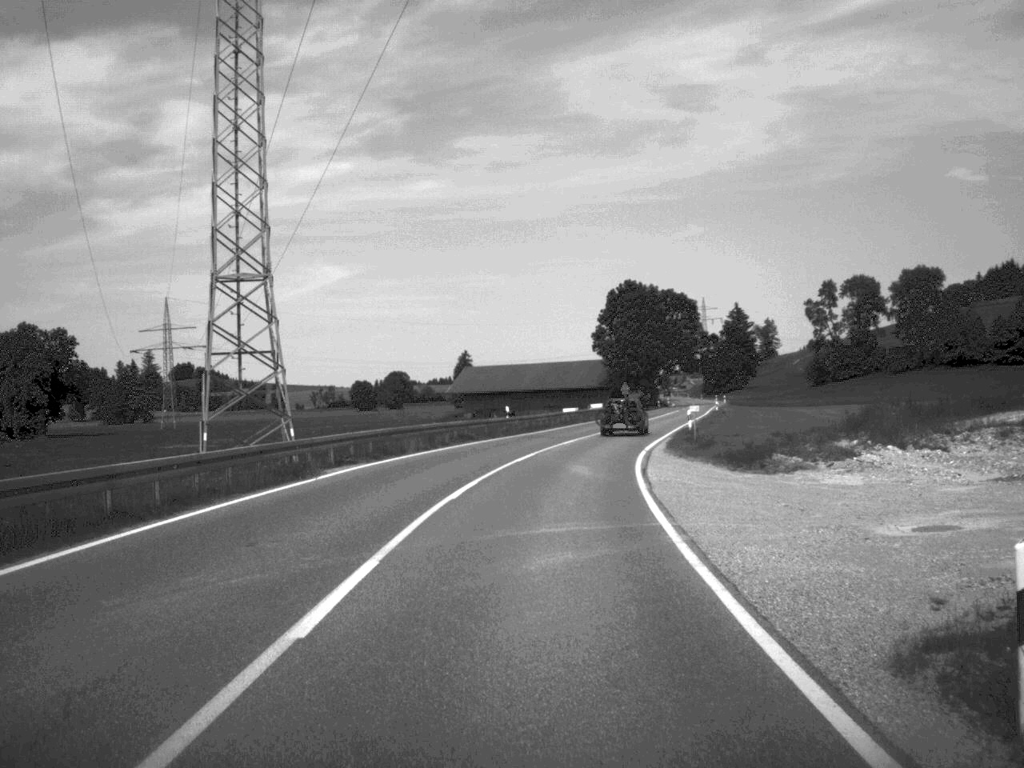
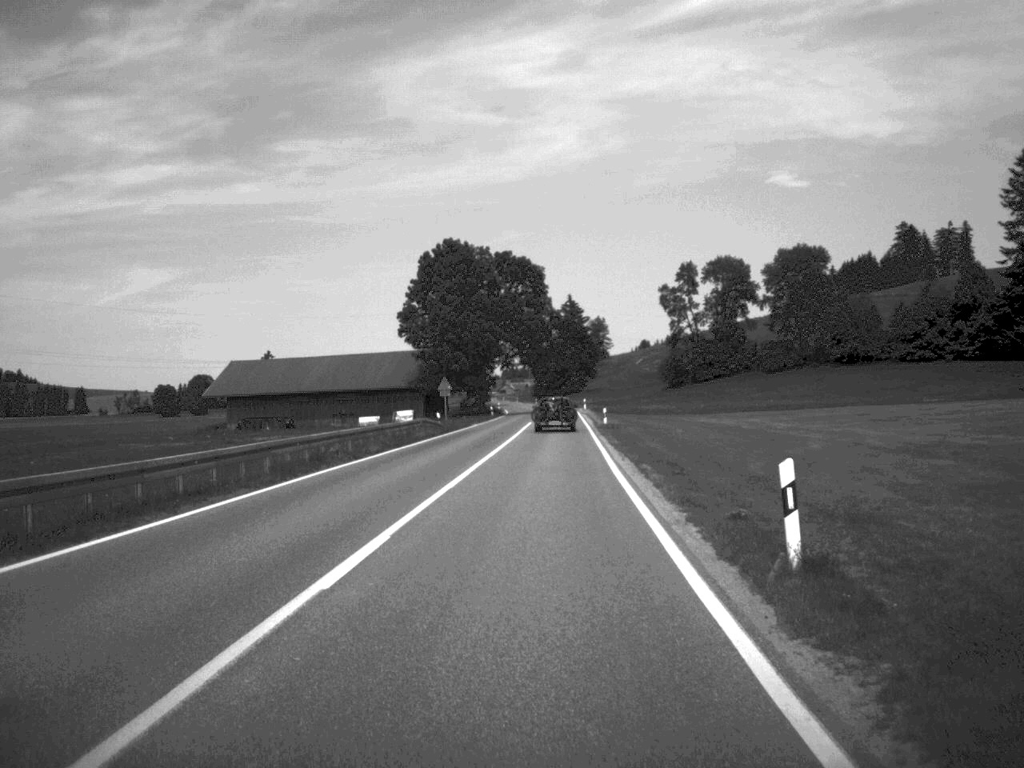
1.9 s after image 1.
(+3.2, +44.4) m; +8°
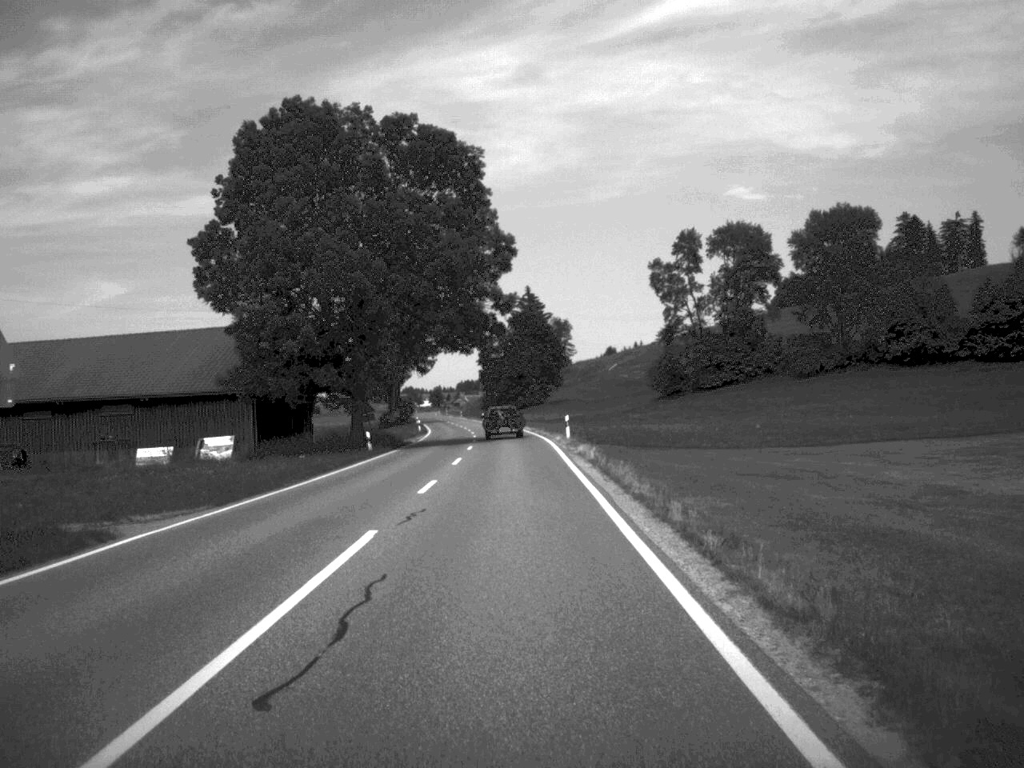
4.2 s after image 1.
(+1.5, +57.7) m; +2°
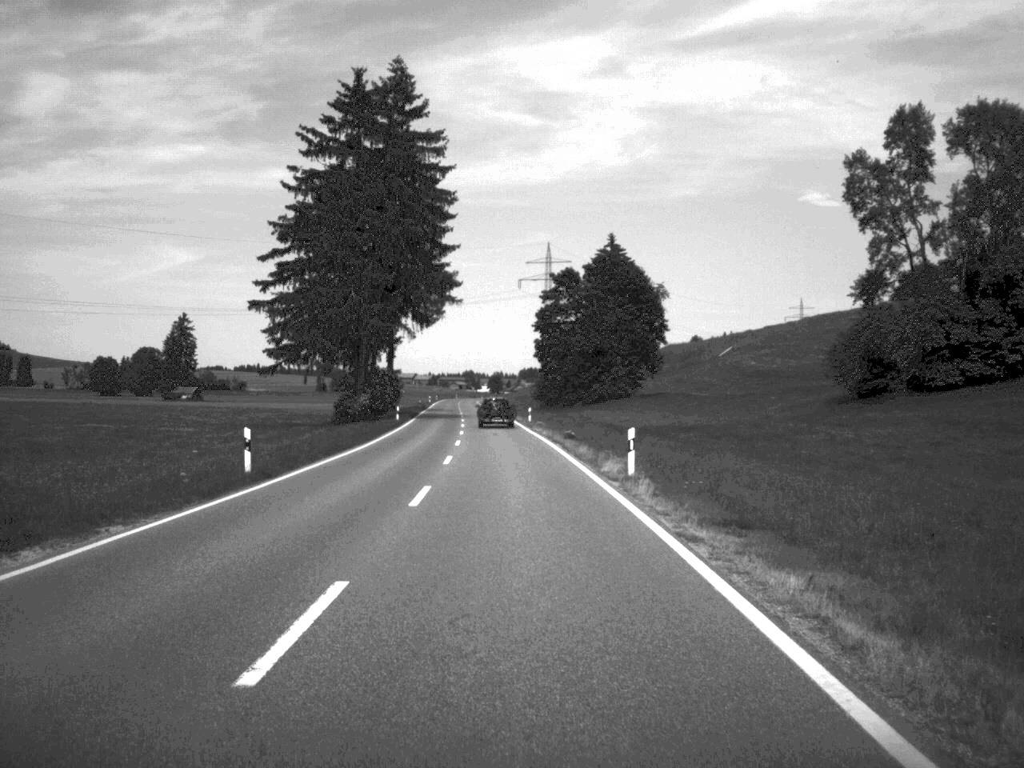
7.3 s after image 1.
(-1.6, +74.7) m; -3°
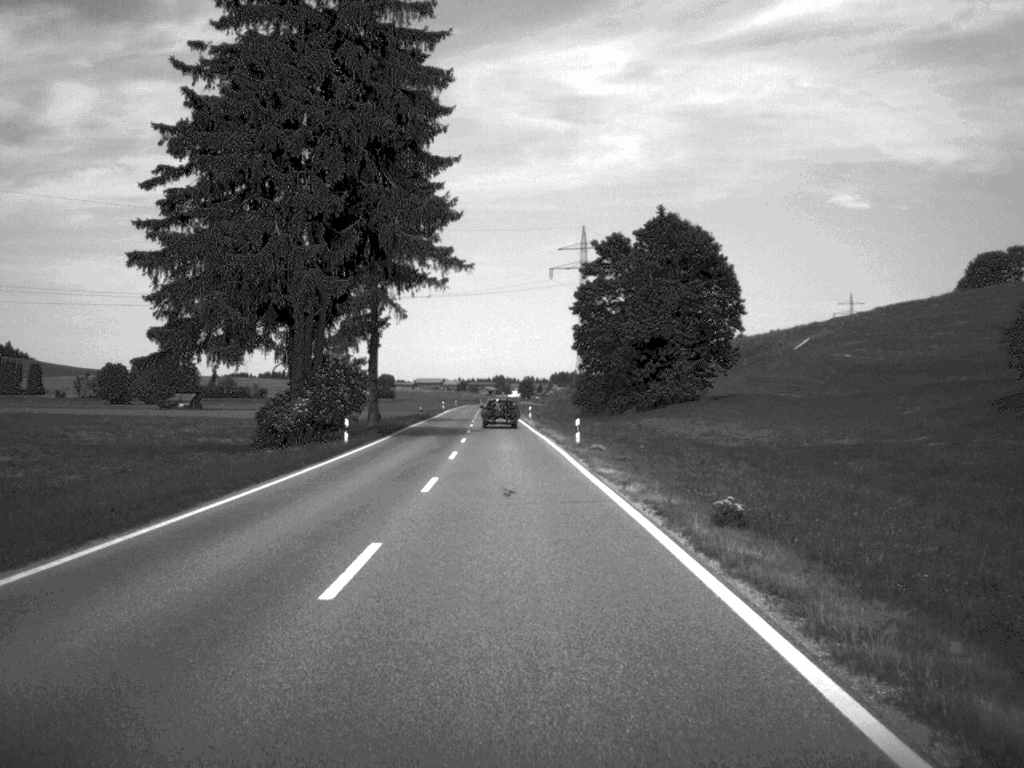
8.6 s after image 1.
(-0.4, +32.1) m; -1°
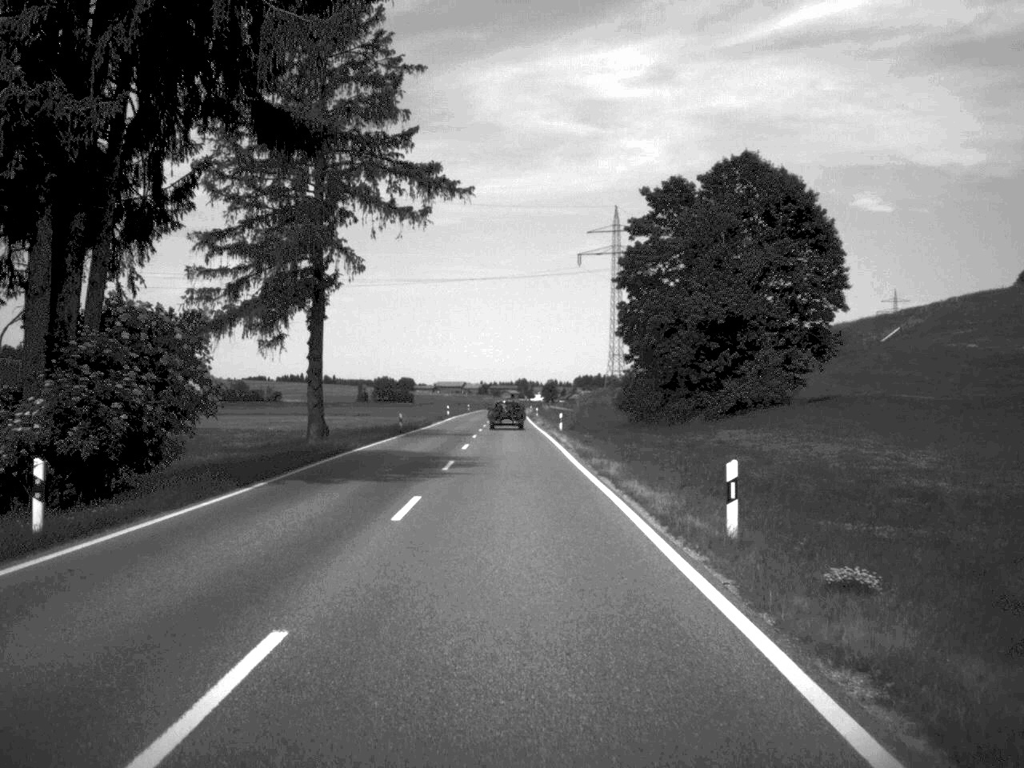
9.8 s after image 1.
(-0.3, +28.9) m; -1°
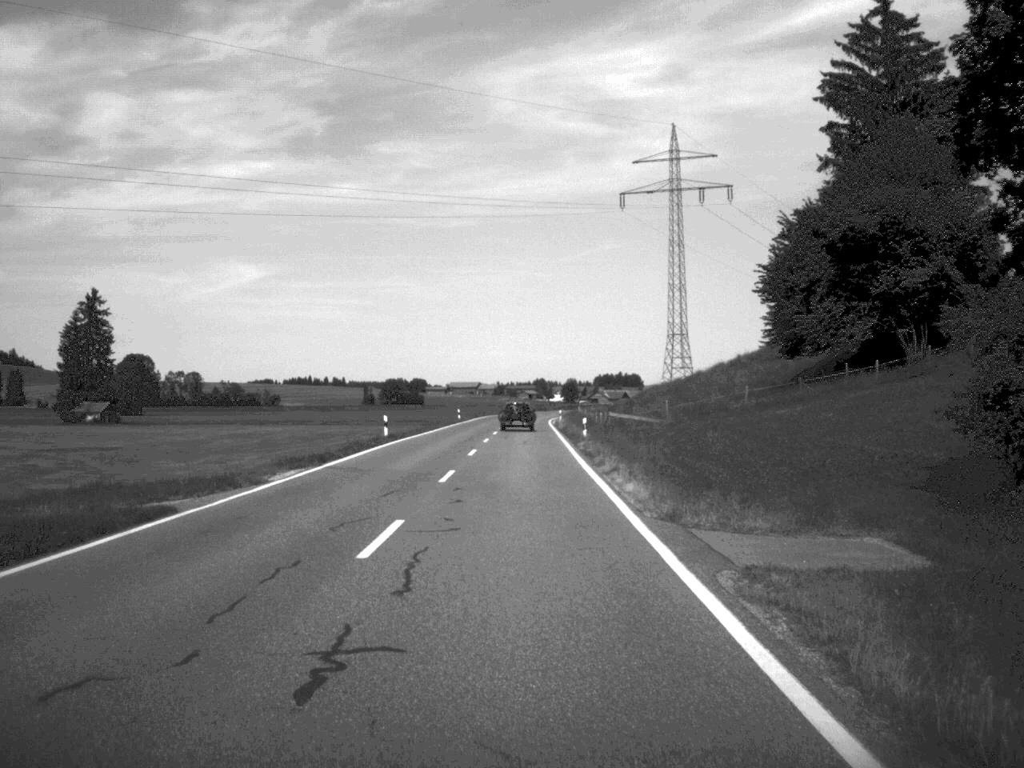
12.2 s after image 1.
(-0.6, +62.2) m; -1°
